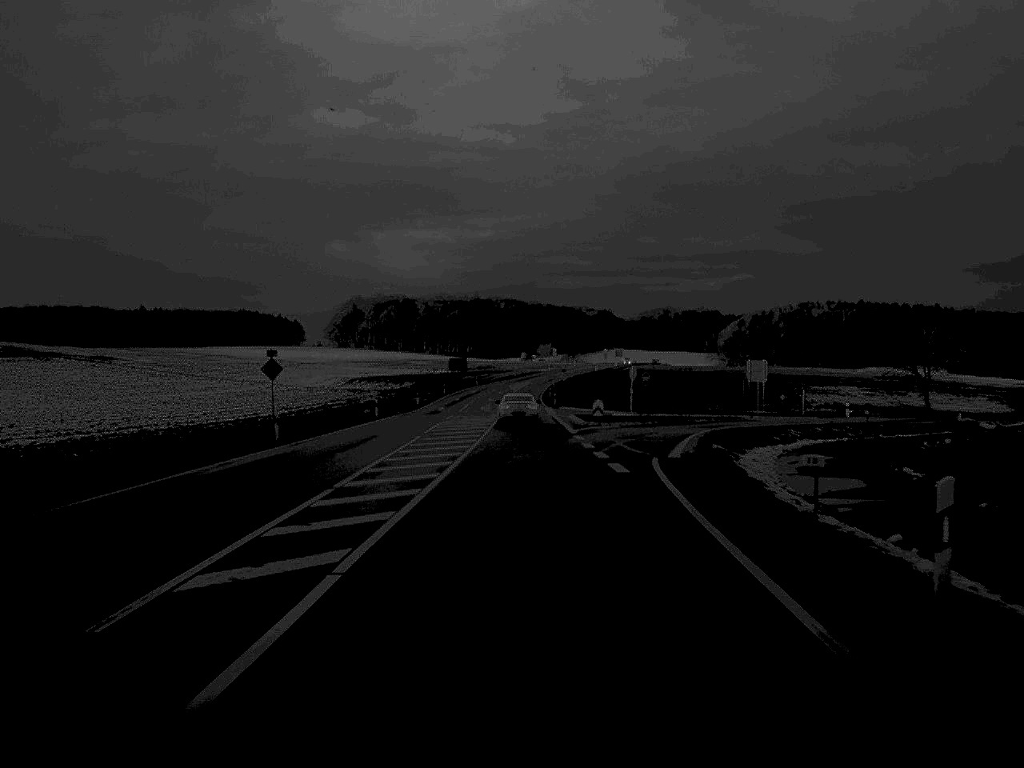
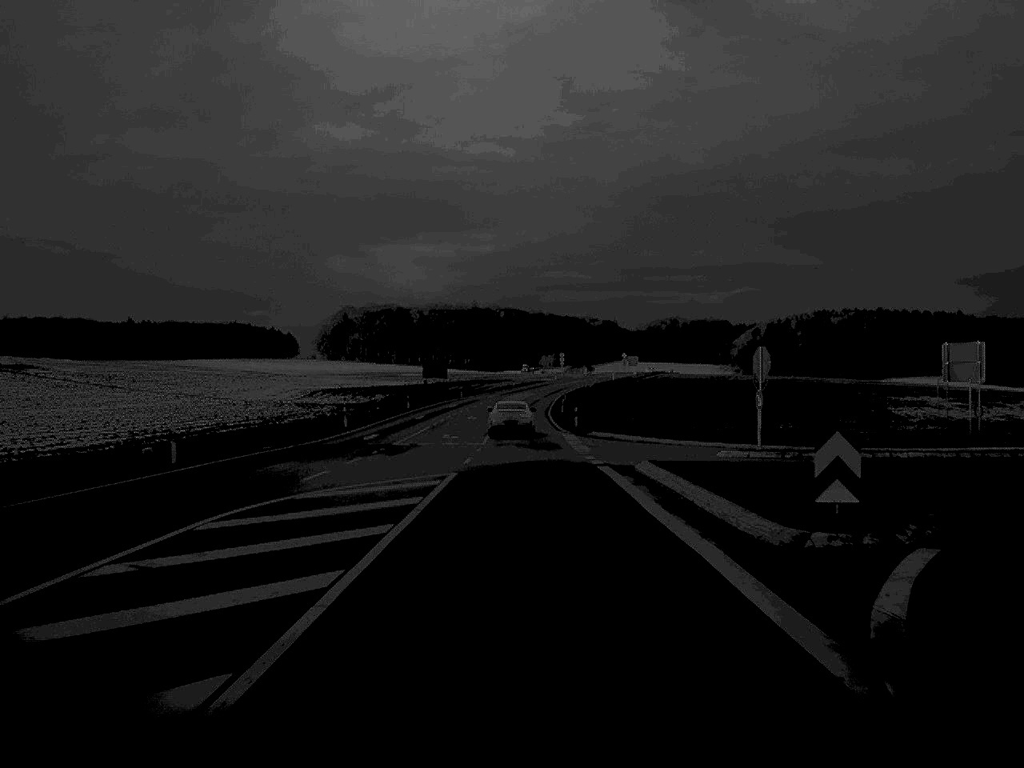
(0.0, +44.4) m; 0°
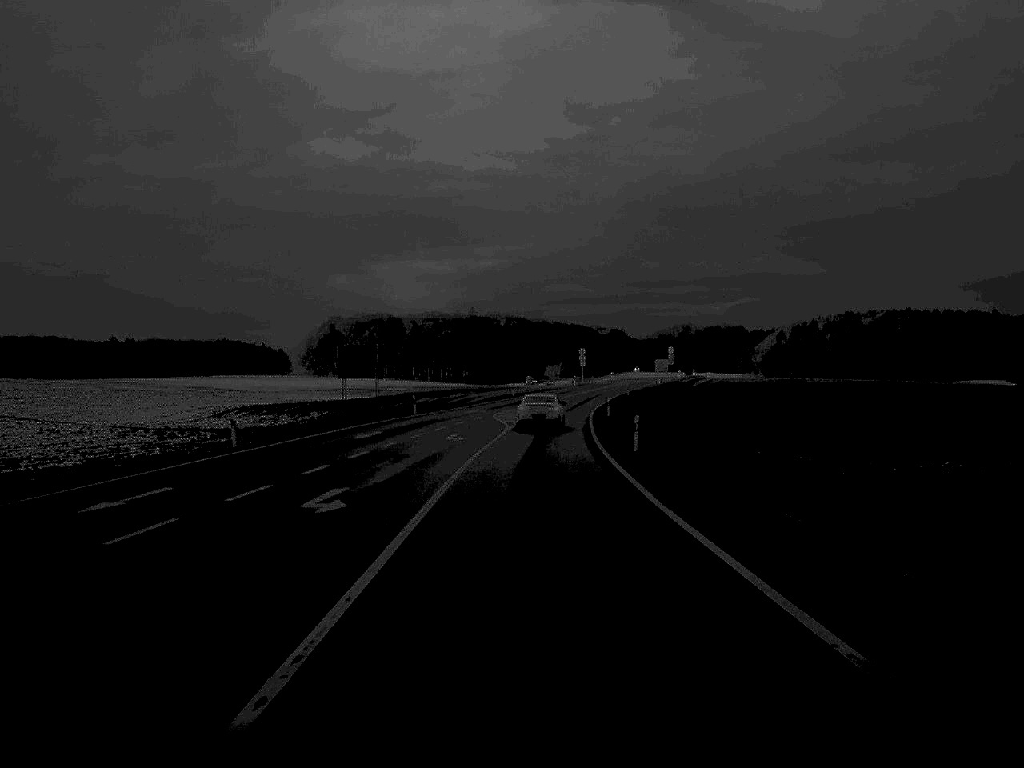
(-0.2, +59.9) m; 0°
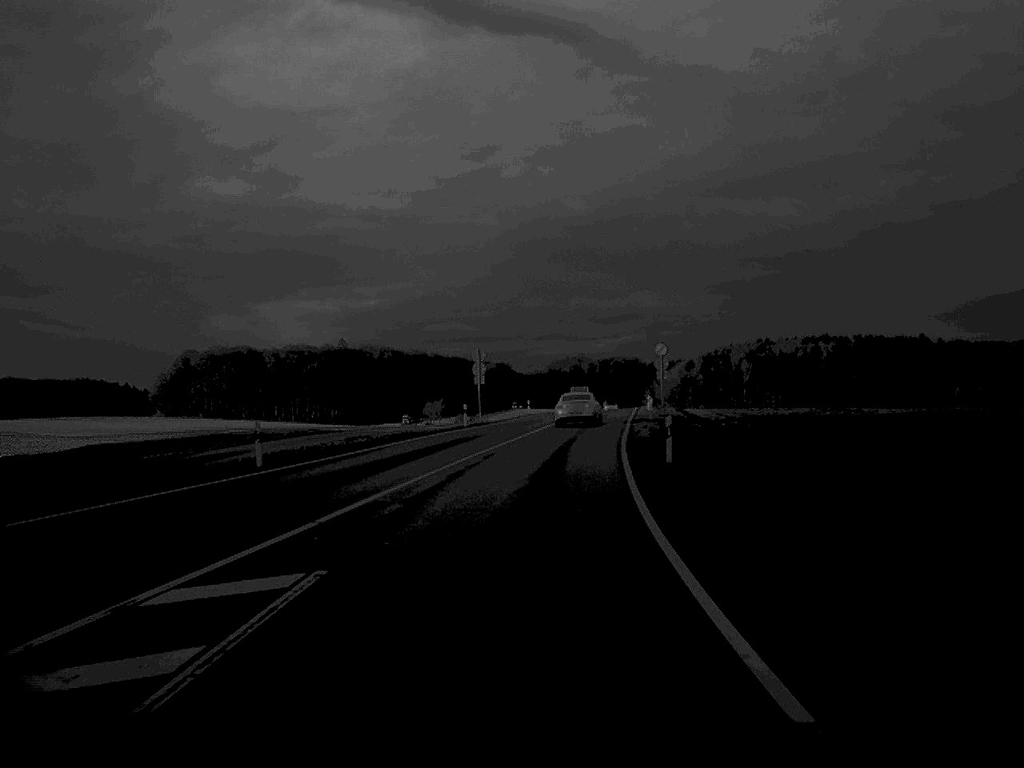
(+2.5, +73.4) m; +5°
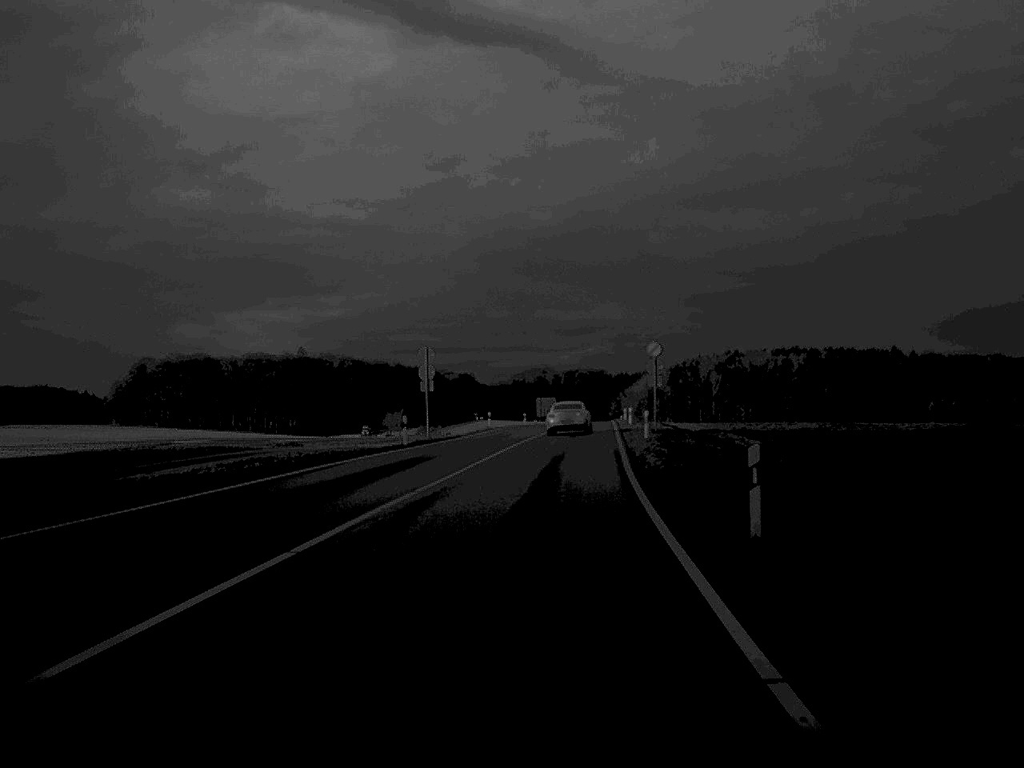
(+0.2, +14.0) m; +2°
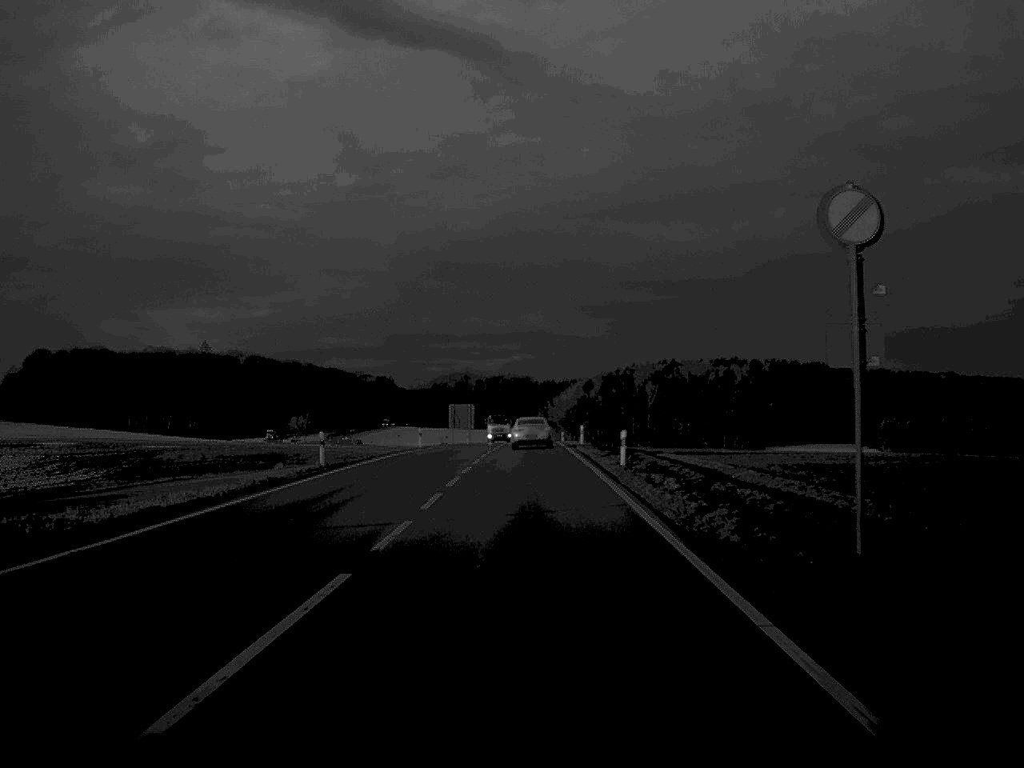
(+1.4, +42.7) m; +3°
